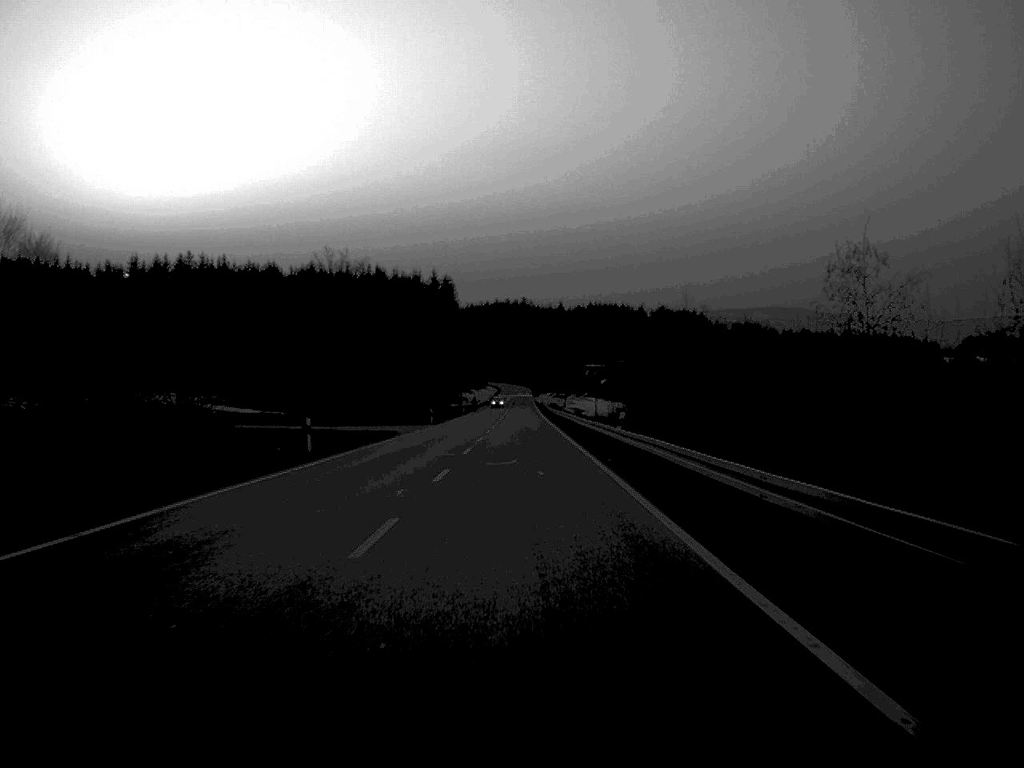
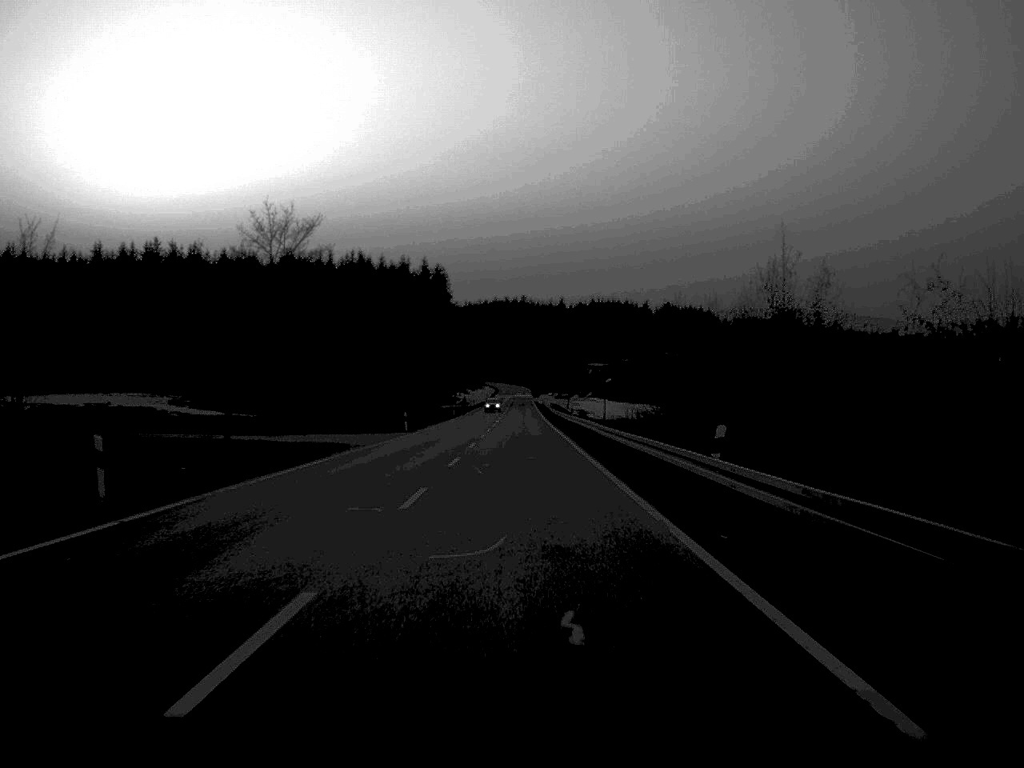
(0.0, +18.2) m; 0°
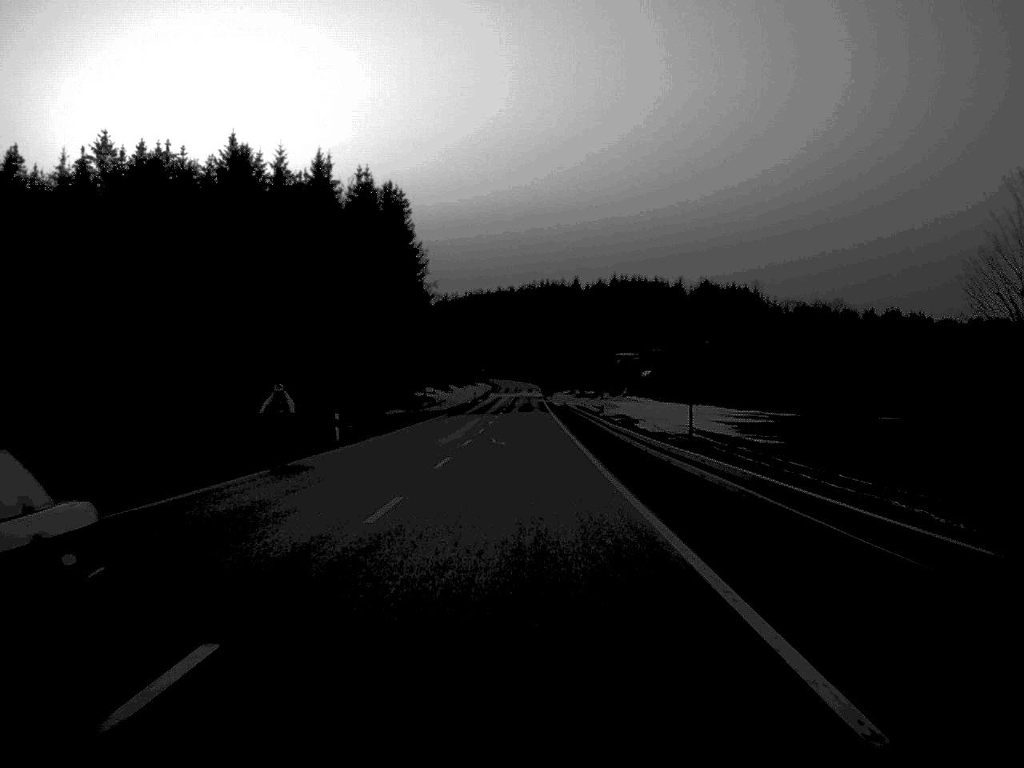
(+0.1, +73.8) m; 0°
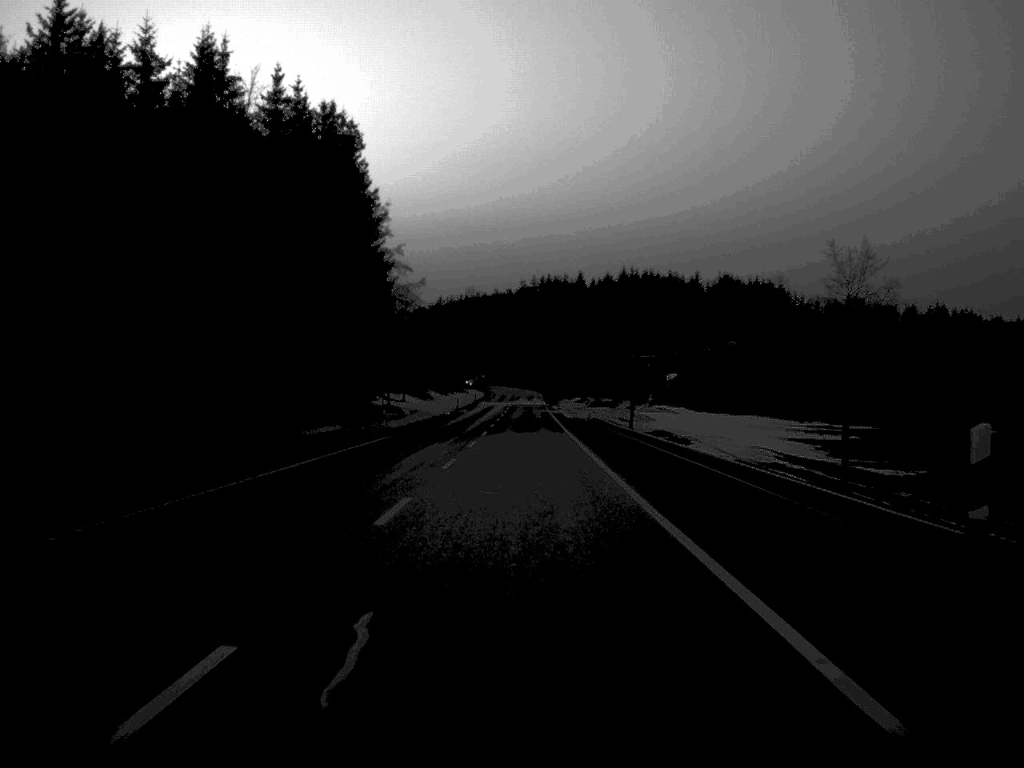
(0.0, +35.7) m; 0°
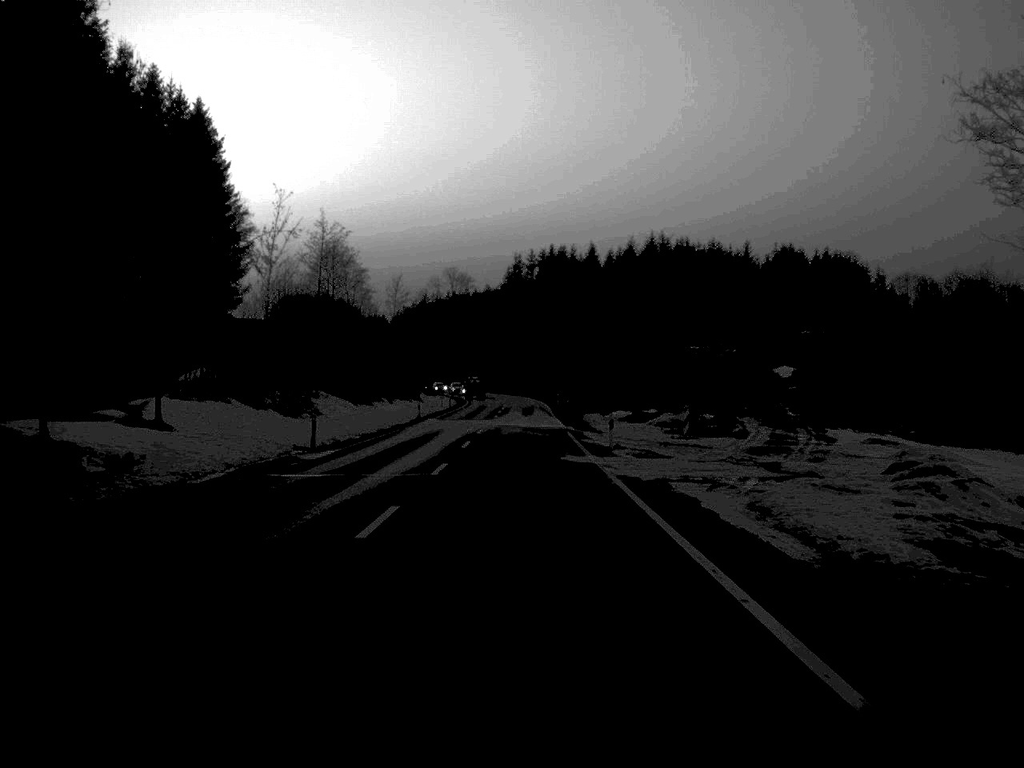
(+0.2, +73.5) m; 0°
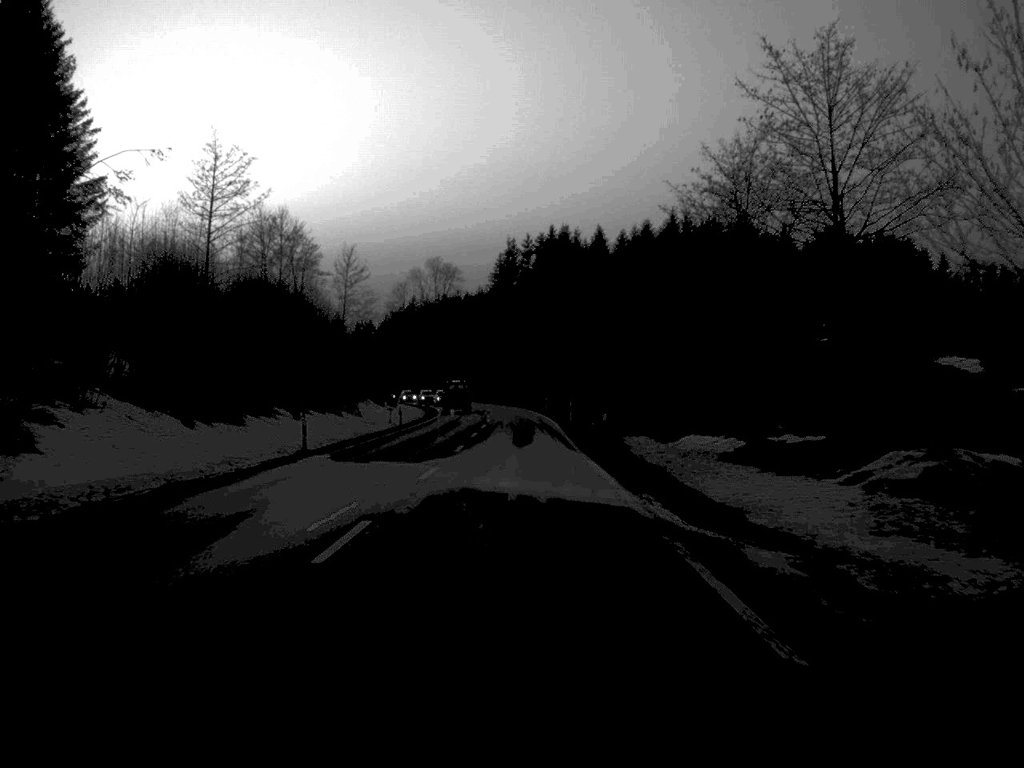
(+0.1, +37.7) m; 0°
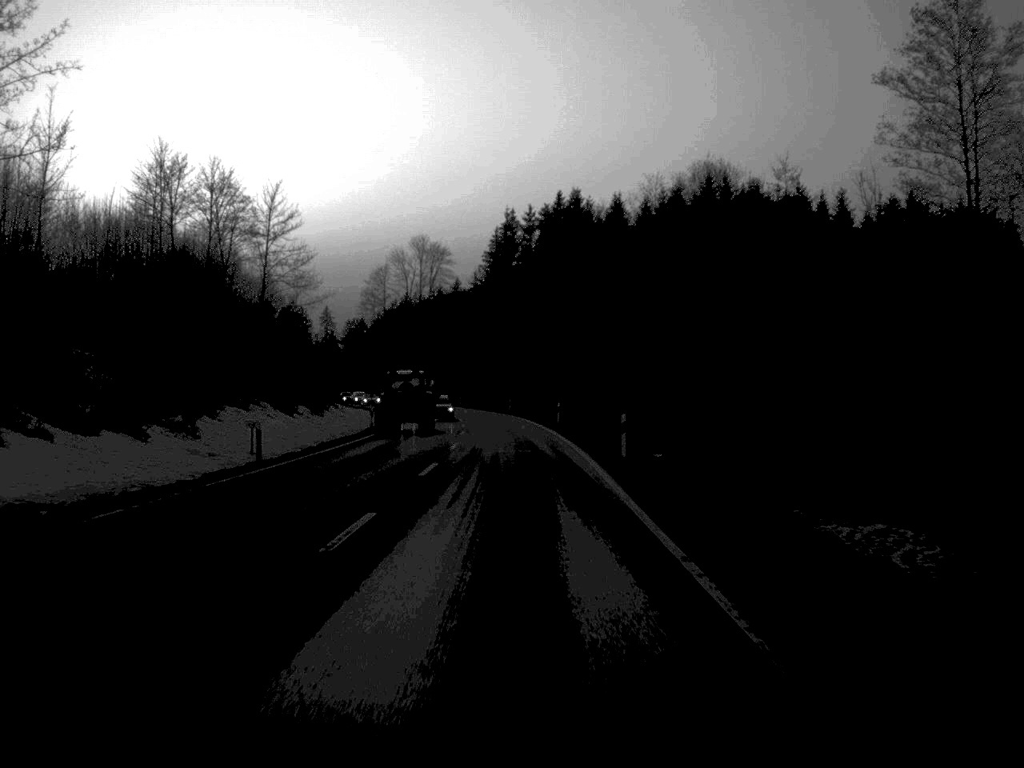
(0.0, +35.0) m; 0°
